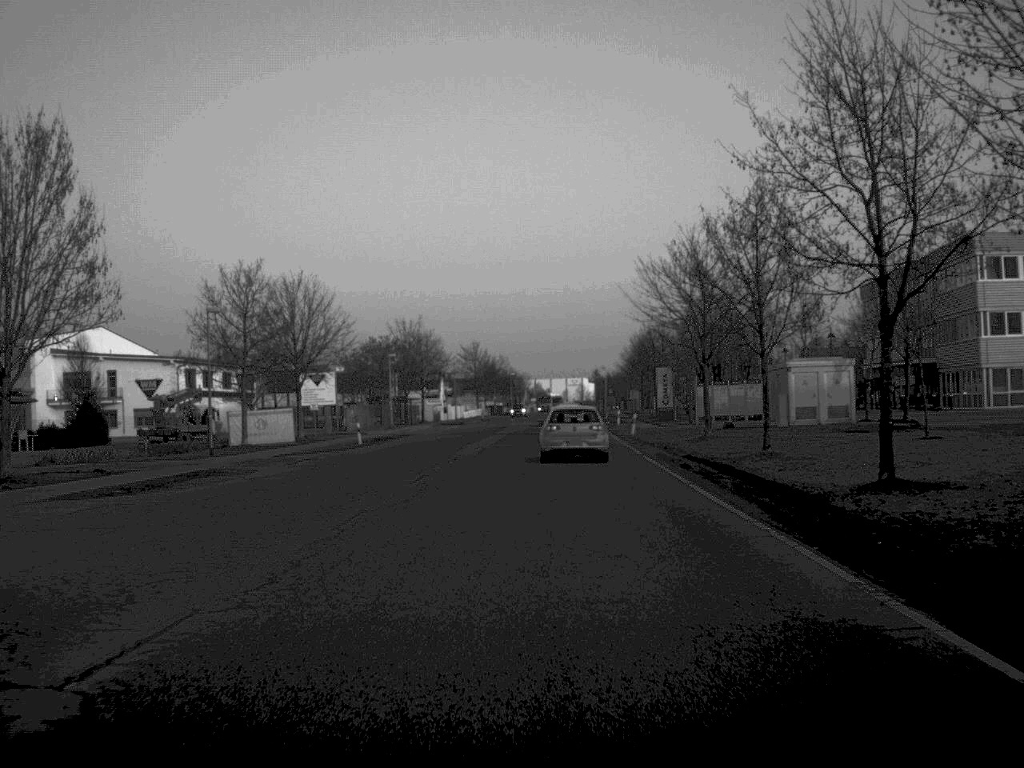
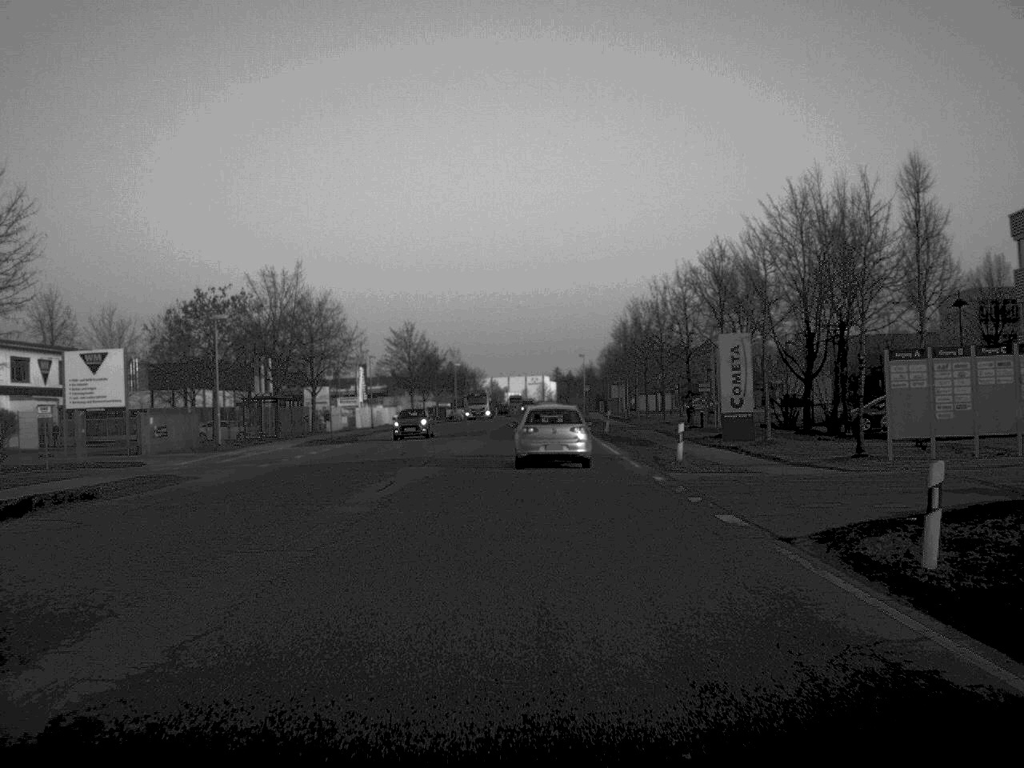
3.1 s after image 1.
(+0.9, +46.8) m; +2°
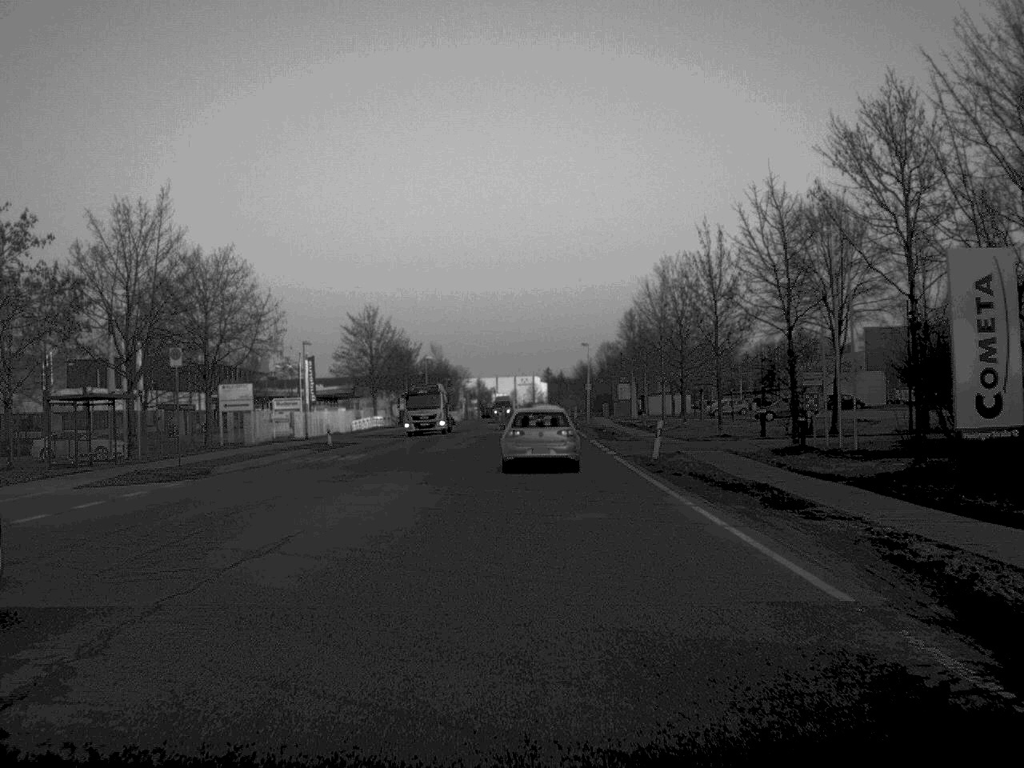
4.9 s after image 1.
(+0.1, +27.2) m; 0°
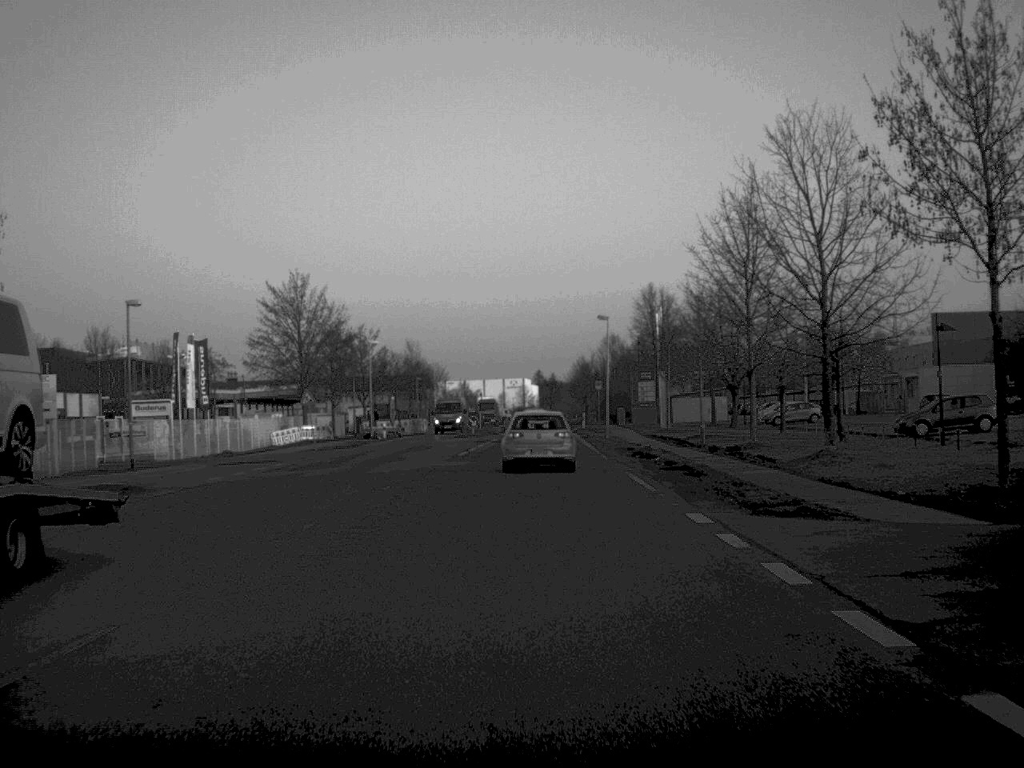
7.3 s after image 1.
(+0.2, +33.6) m; 0°
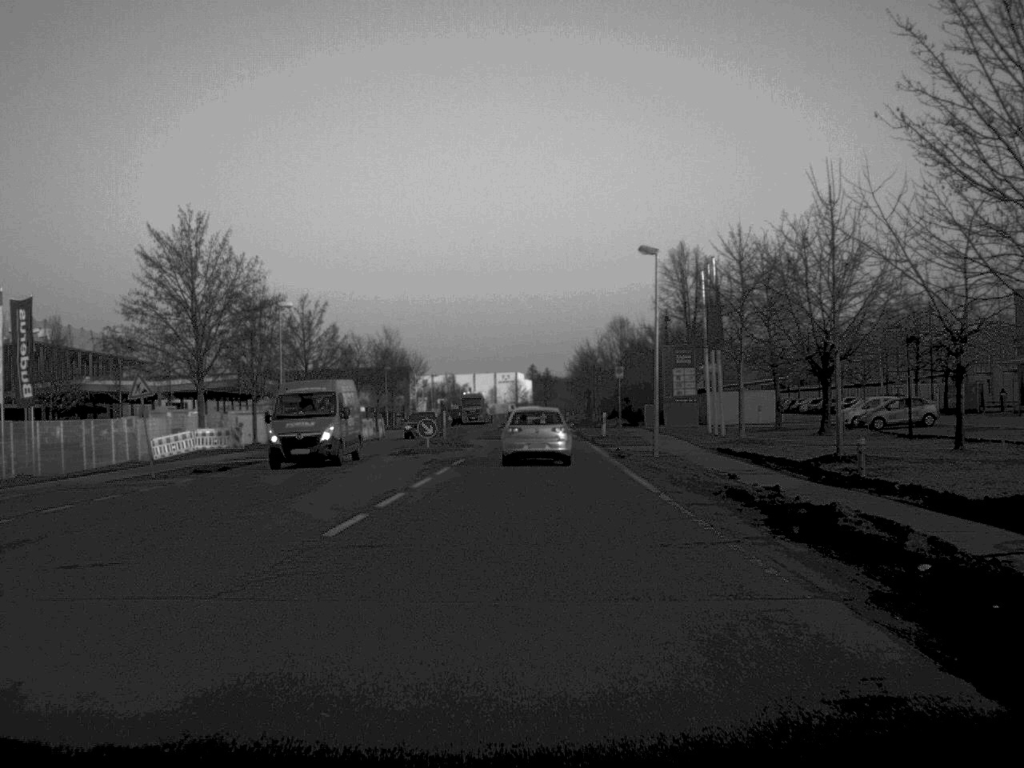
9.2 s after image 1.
(+0.1, +26.6) m; 0°
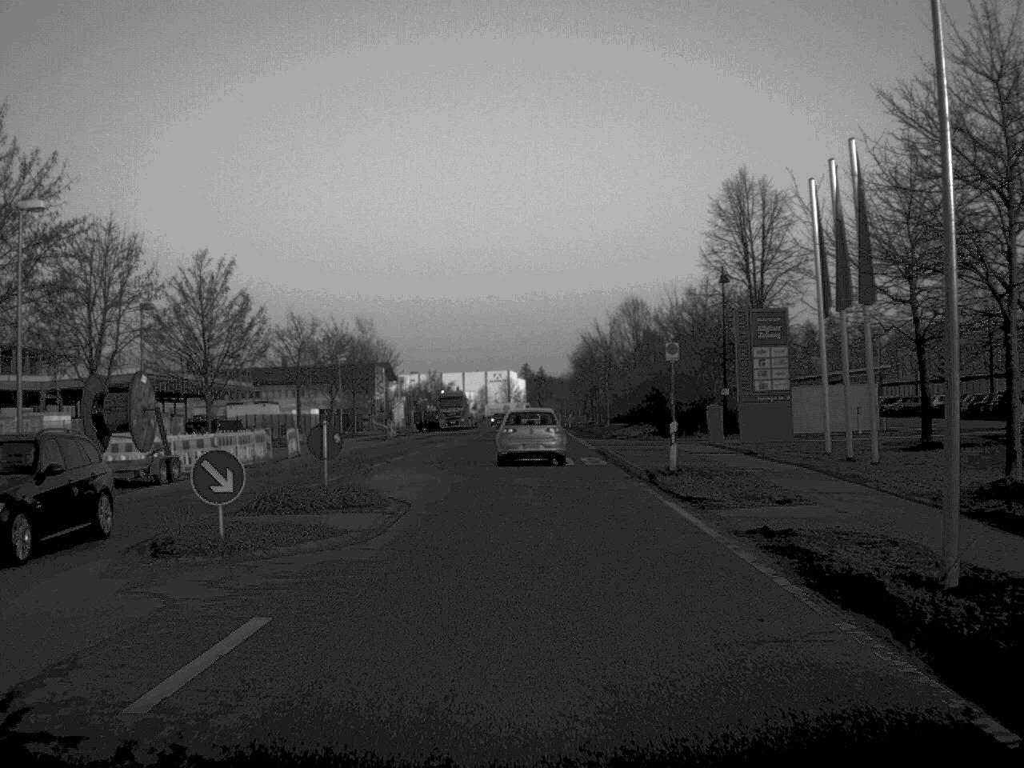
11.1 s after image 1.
(+0.1, +26.5) m; 0°
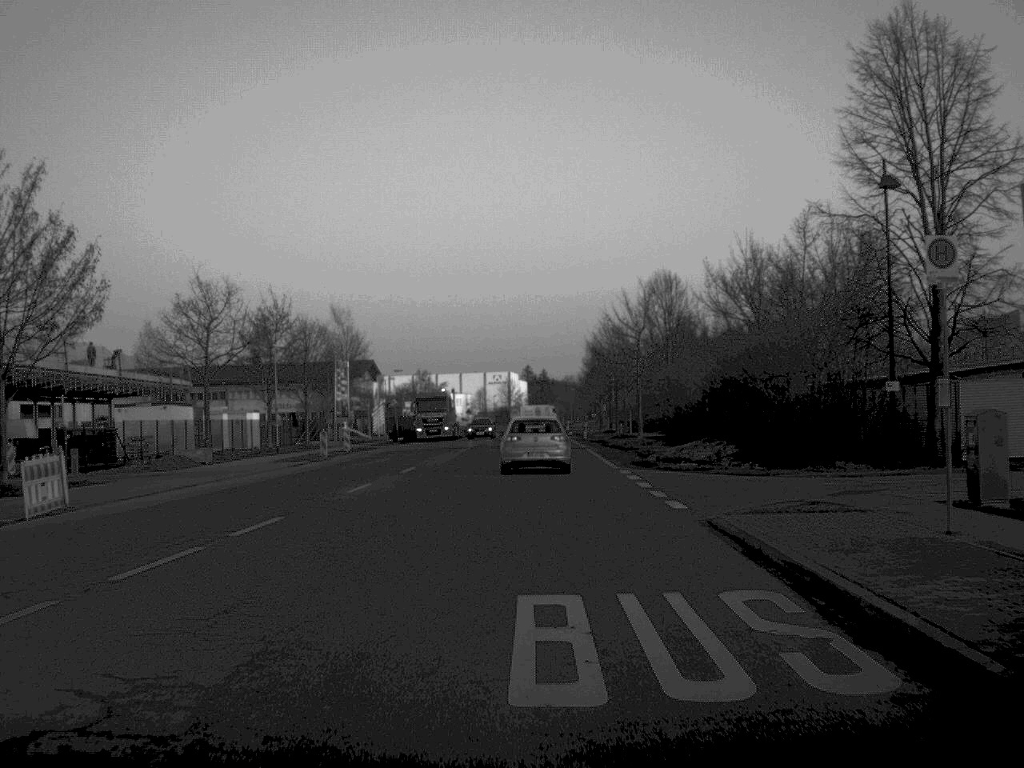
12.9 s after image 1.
(0.0, +25.8) m; 0°
